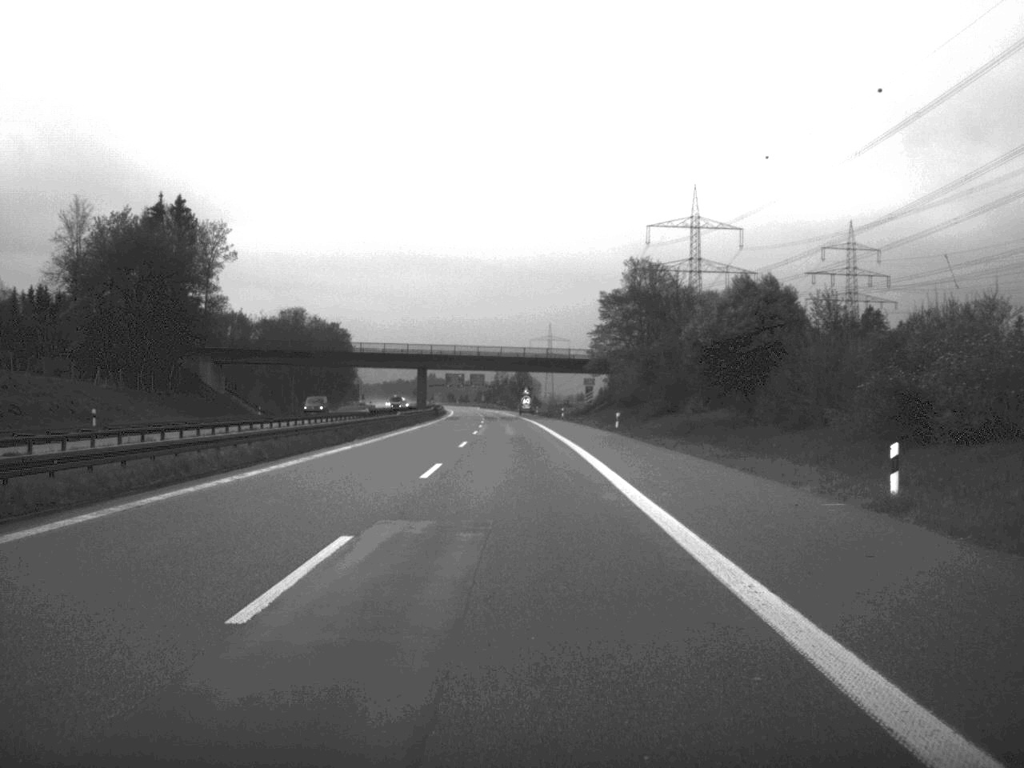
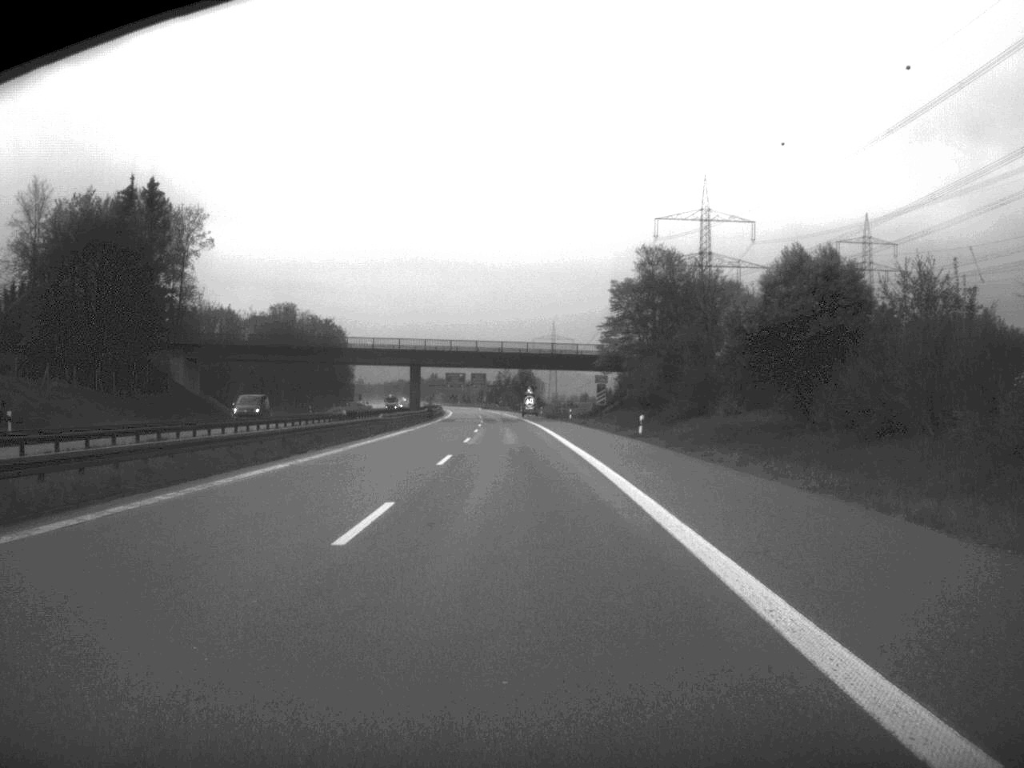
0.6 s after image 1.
(0.0, +12.3) m; 0°
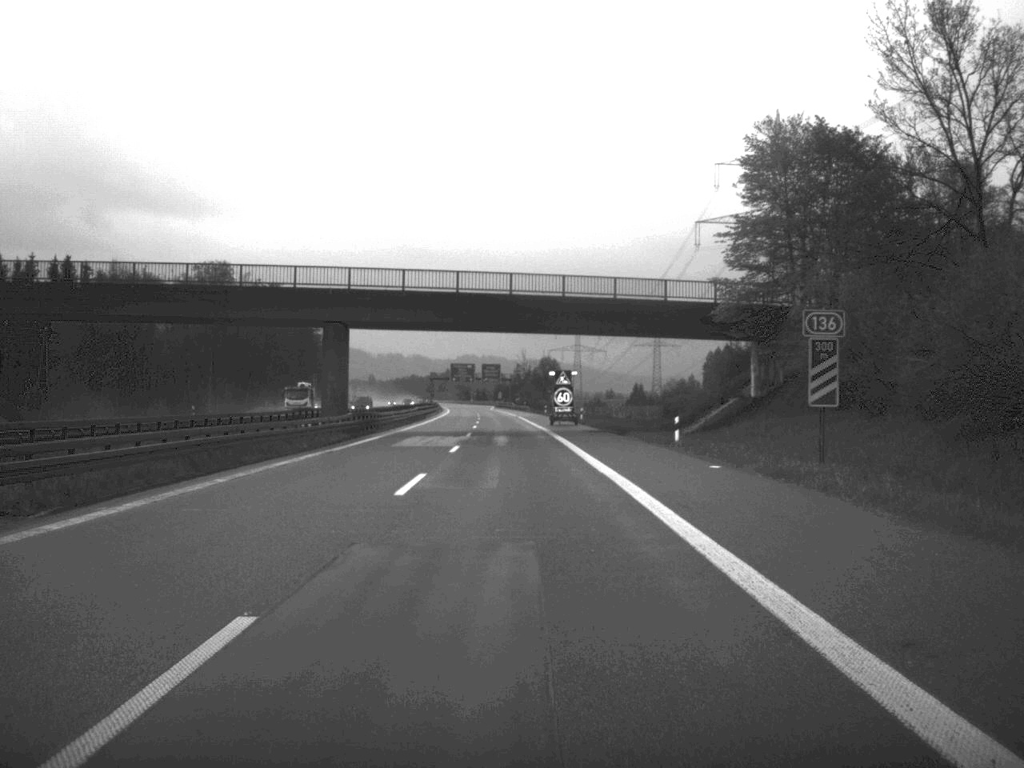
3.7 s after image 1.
(-0.7, +64.1) m; -1°
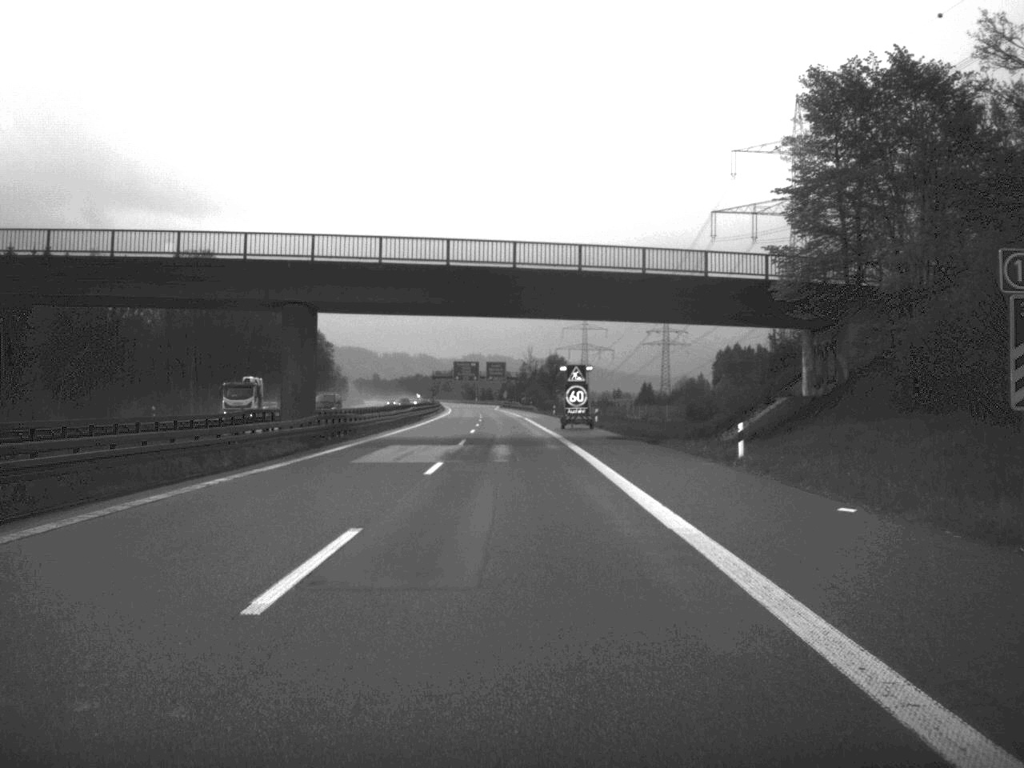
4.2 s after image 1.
(0.0, +11.7) m; 0°
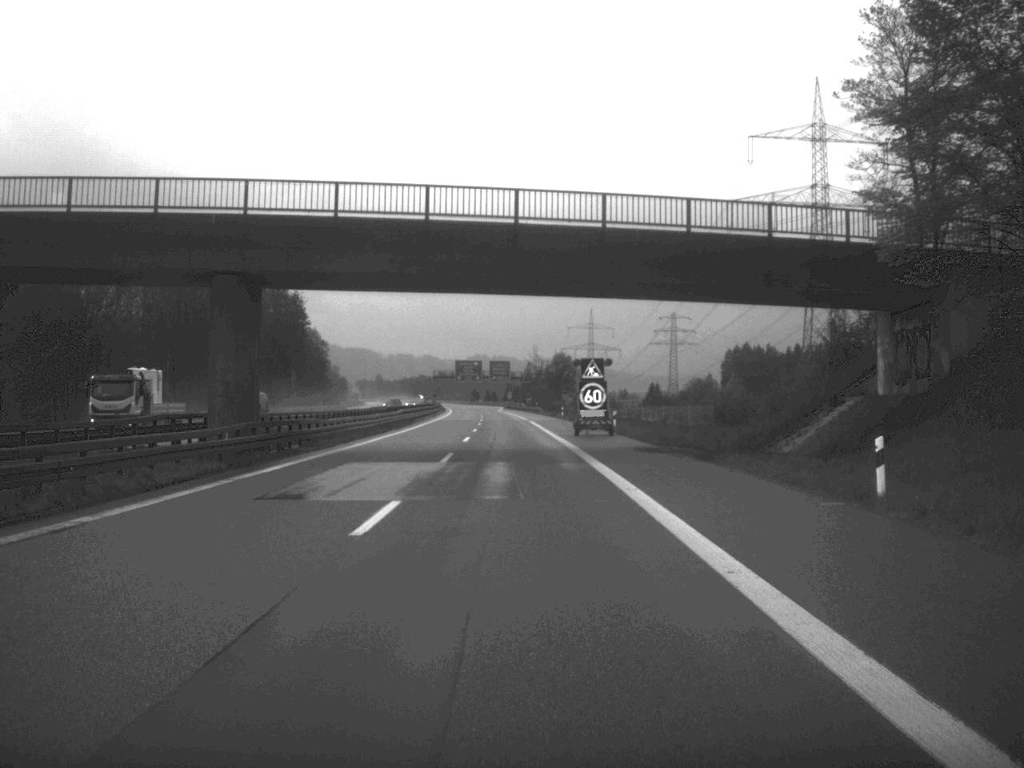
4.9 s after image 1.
(0.0, +12.1) m; 0°
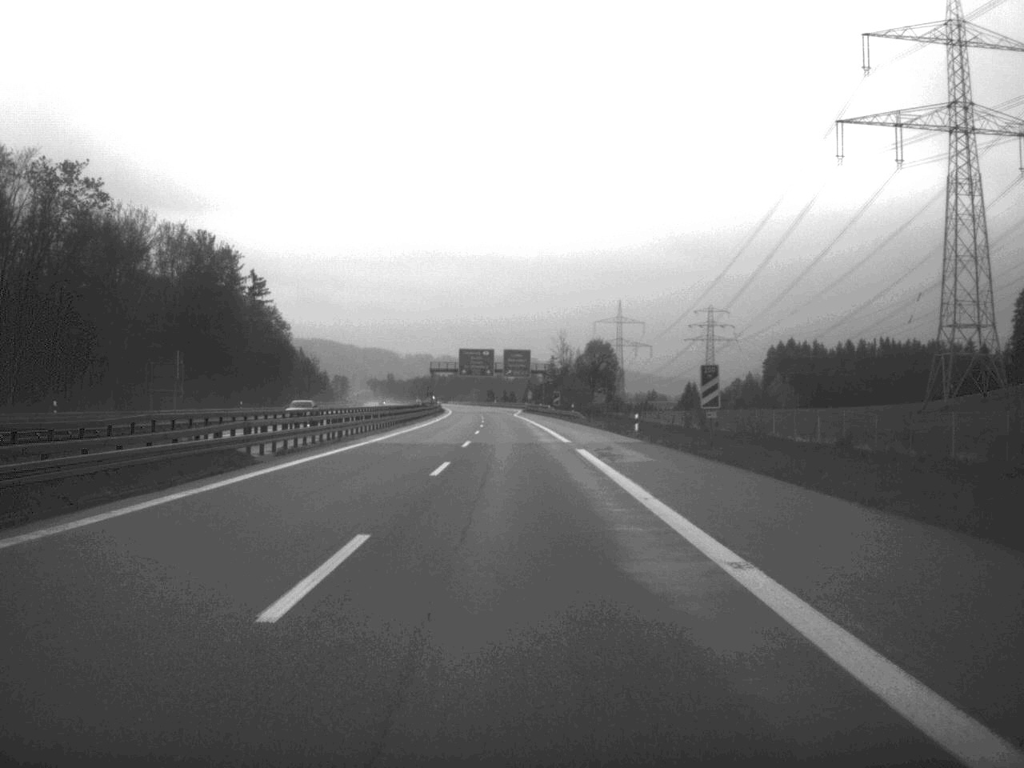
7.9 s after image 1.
(-0.8, +59.0) m; -1°
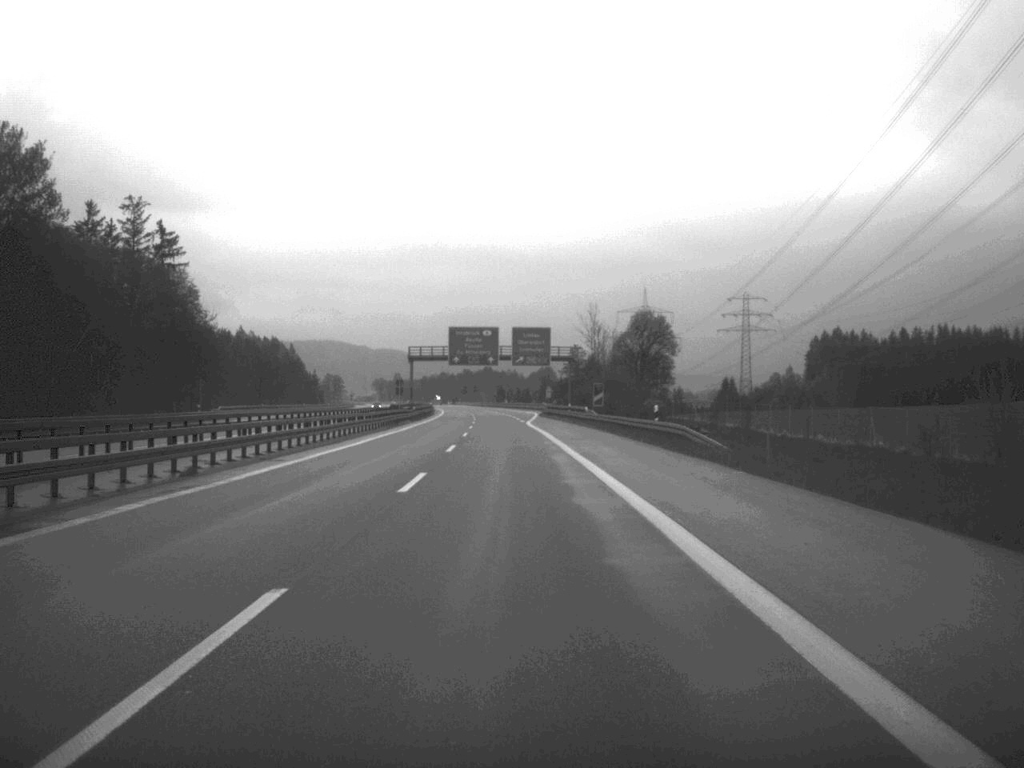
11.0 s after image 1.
(-0.4, +58.0) m; -1°
